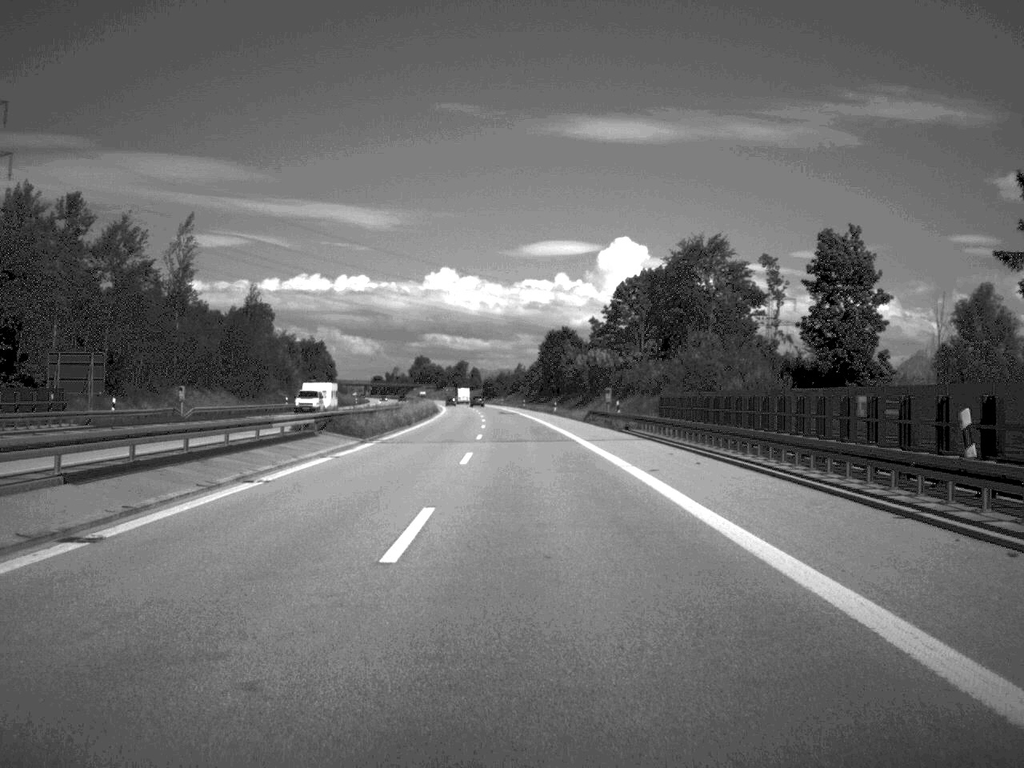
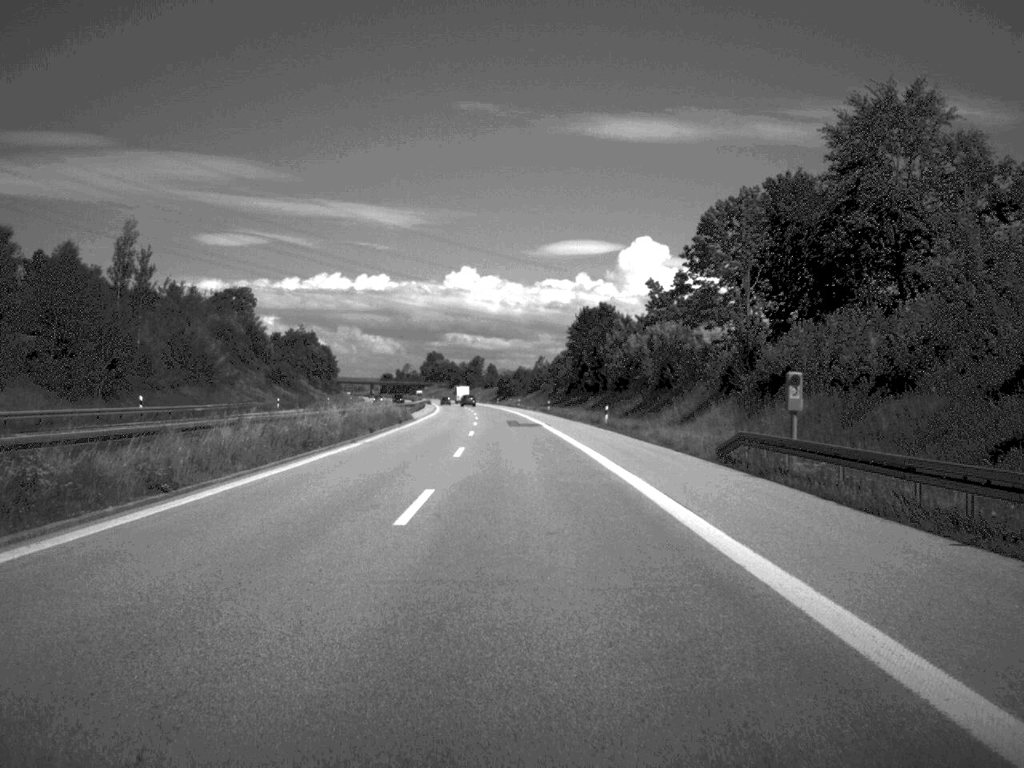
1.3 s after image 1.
(-0.4, +49.7) m; -1°
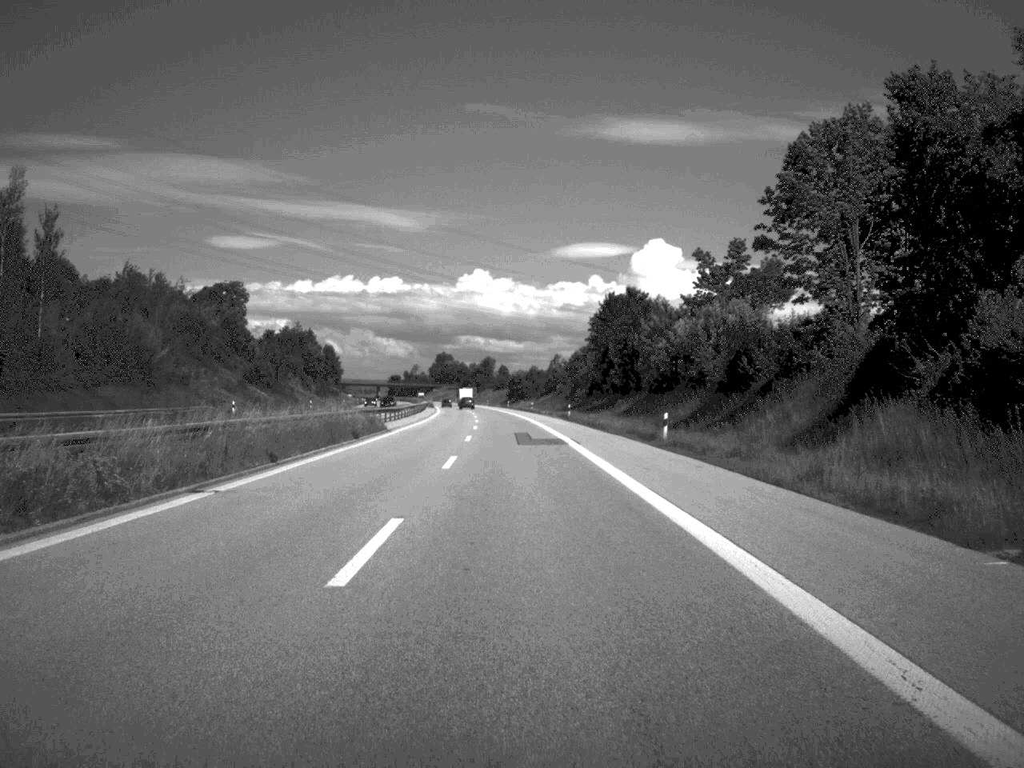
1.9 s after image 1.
(-0.1, +22.4) m; -1°
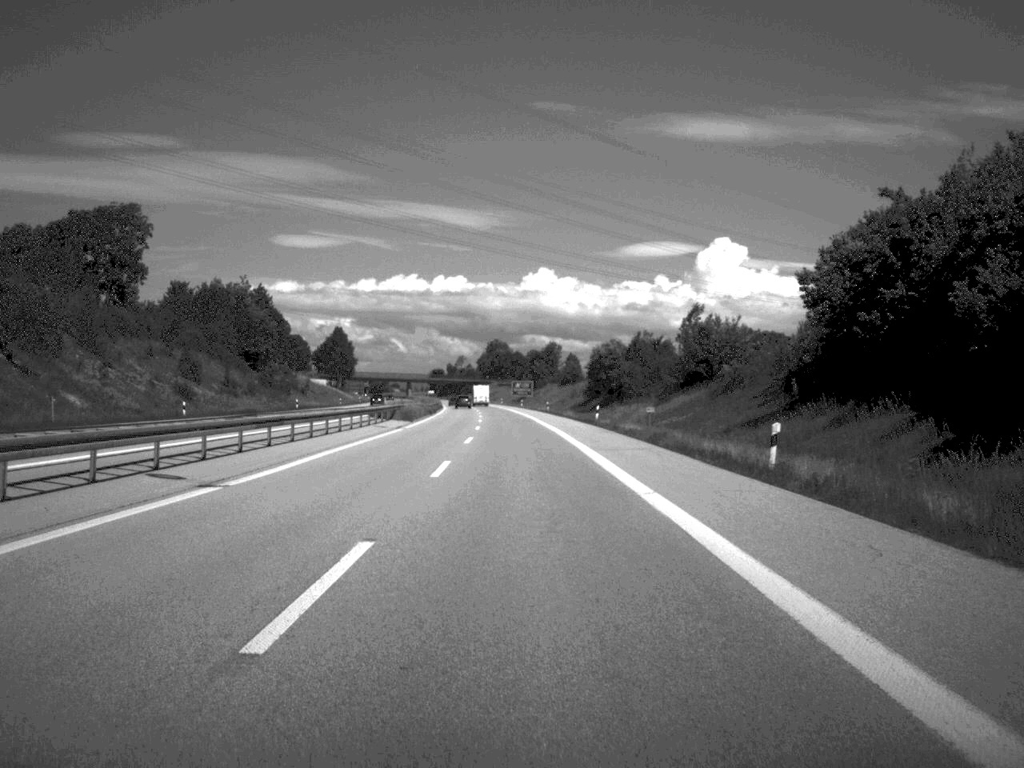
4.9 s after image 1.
(-3.1, +115.0) m; -3°
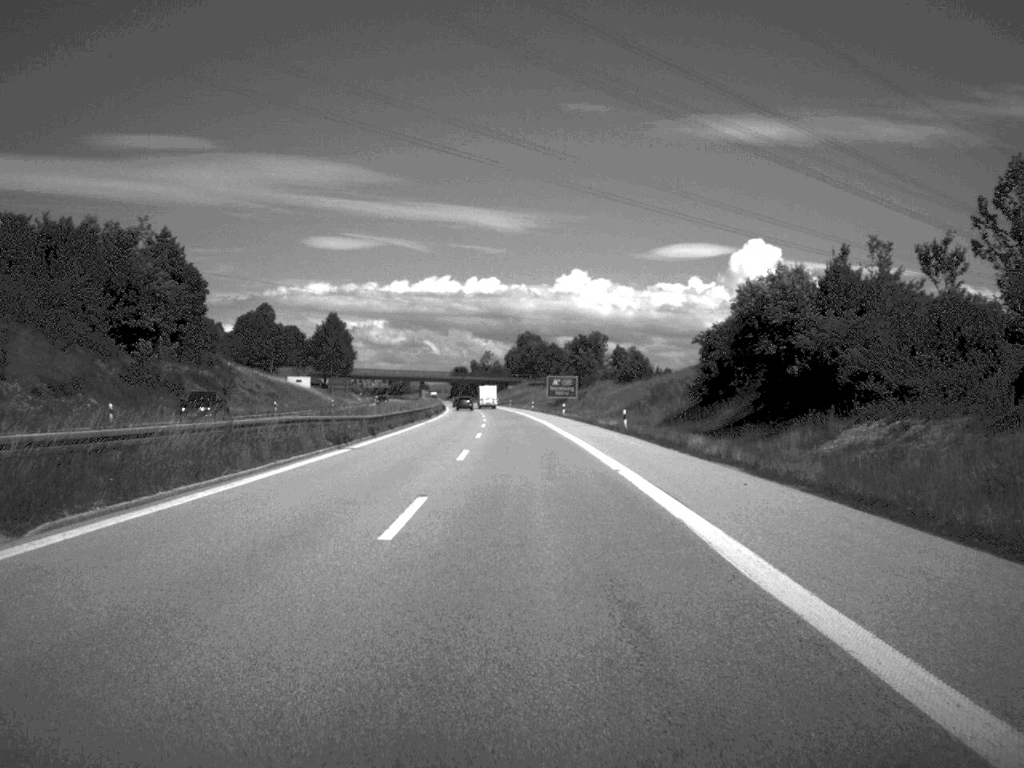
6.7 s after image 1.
(-0.9, +64.0) m; -2°
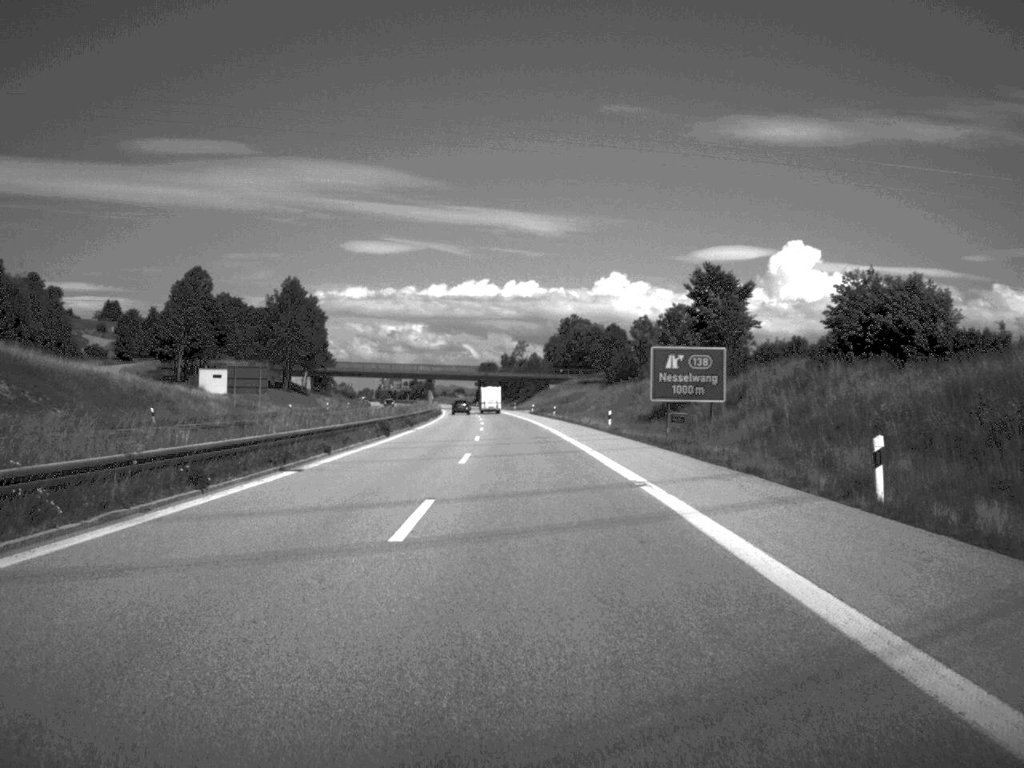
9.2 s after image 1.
(-1.5, +88.6) m; -2°
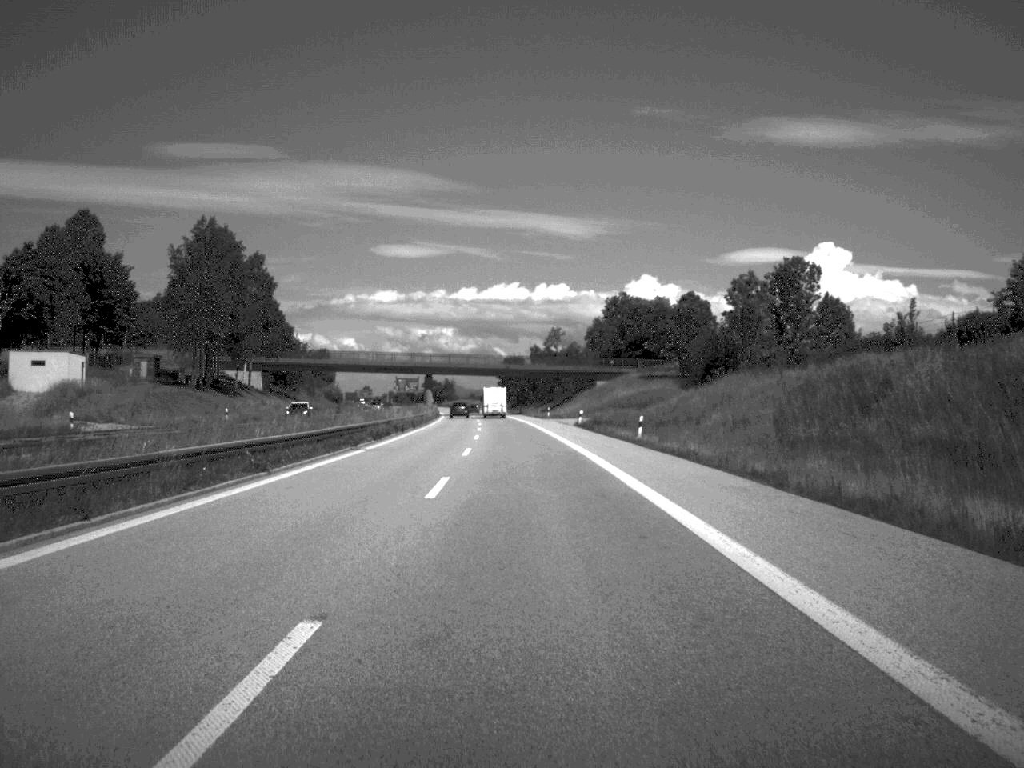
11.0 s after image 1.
(-0.8, +64.4) m; -2°
